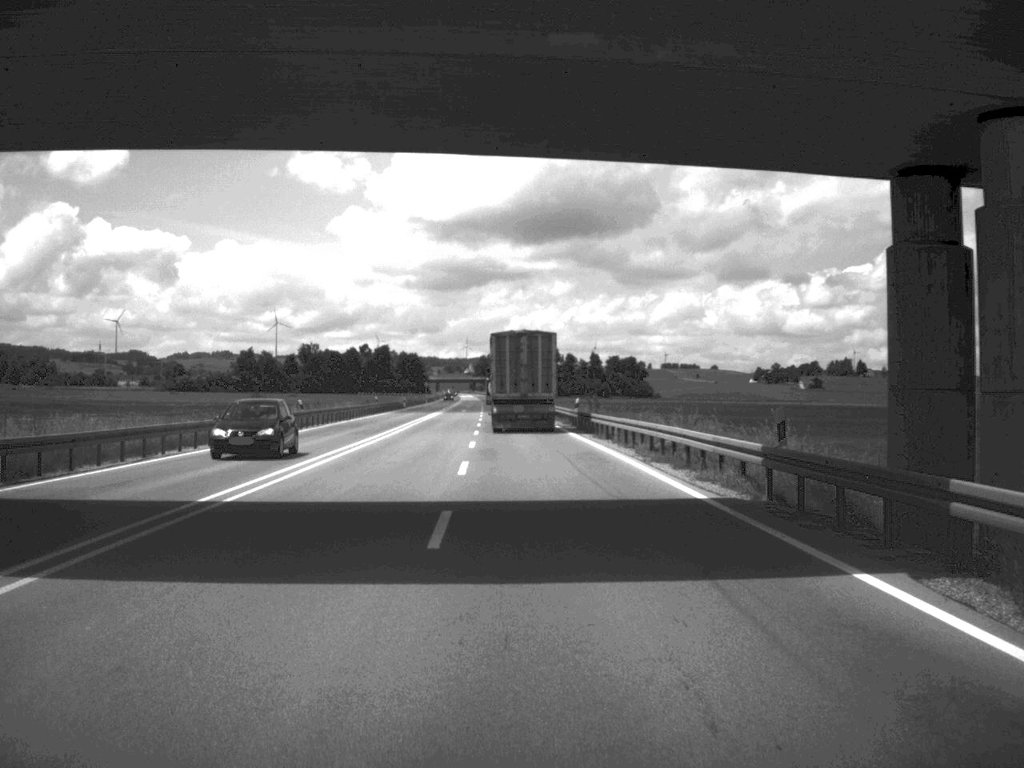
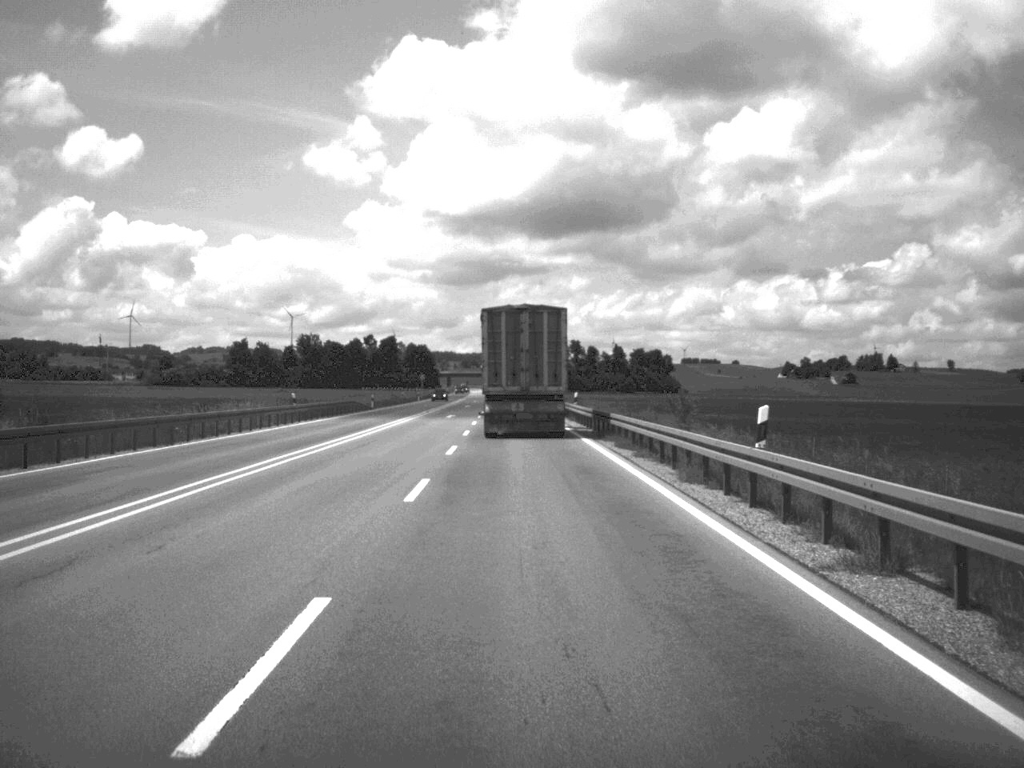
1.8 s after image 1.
(-0.4, +43.1) m; -1°
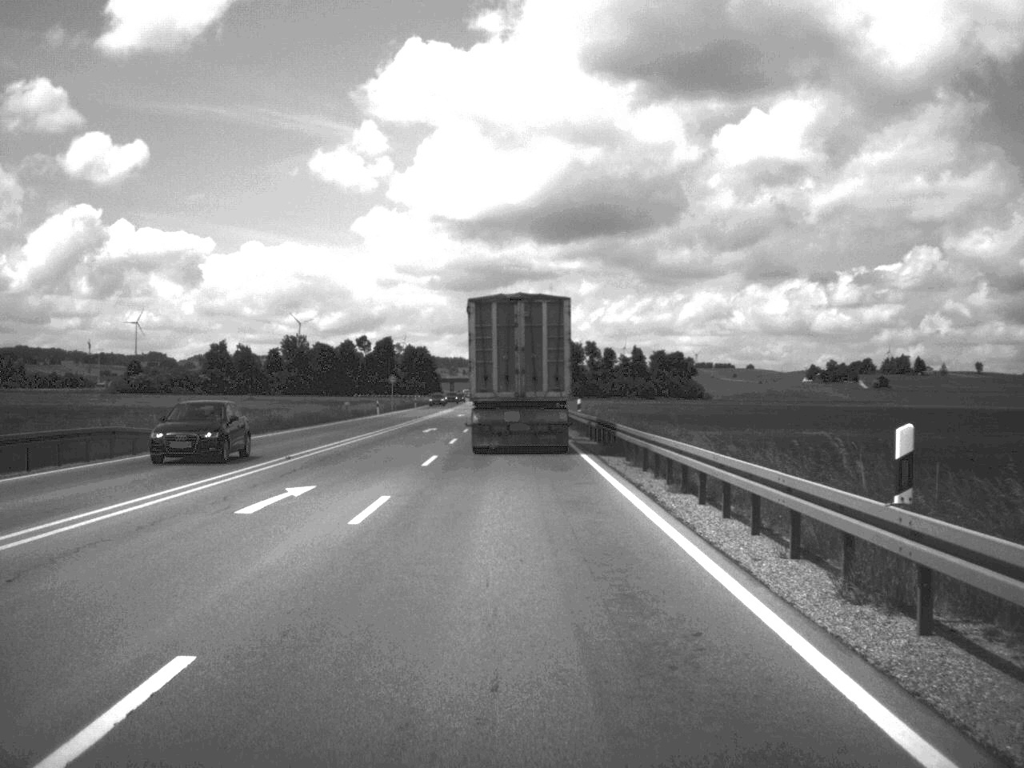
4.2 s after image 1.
(-0.3, +49.8) m; -1°
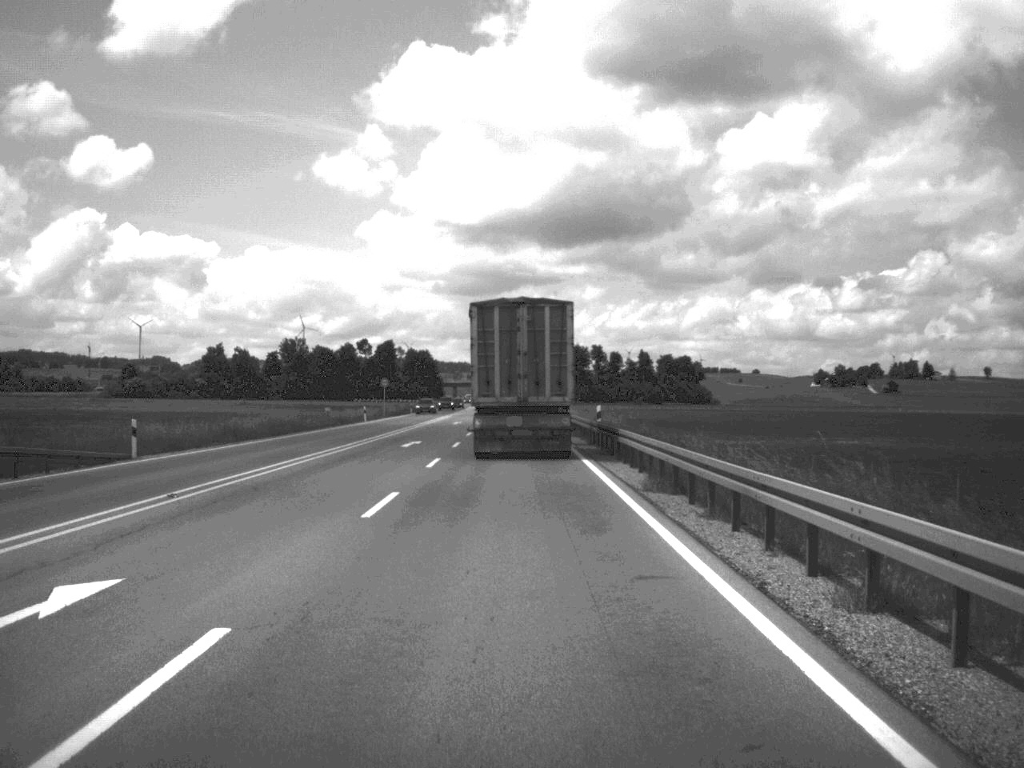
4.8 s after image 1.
(0.0, +10.7) m; 0°
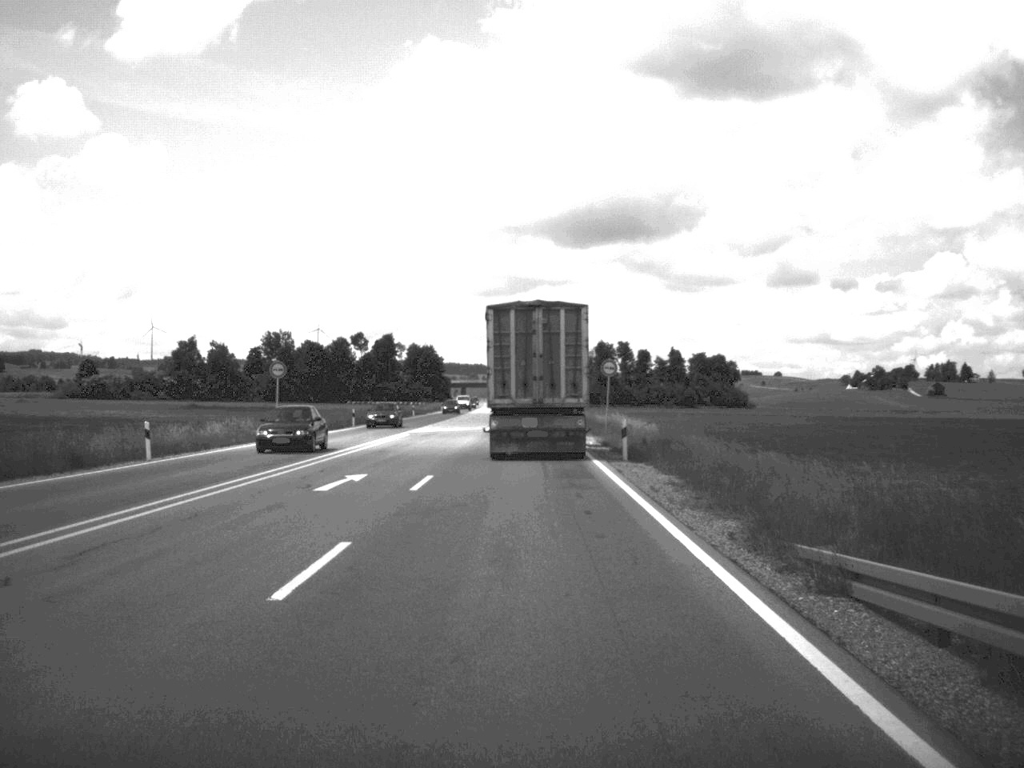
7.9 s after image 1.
(-0.5, +54.6) m; -1°
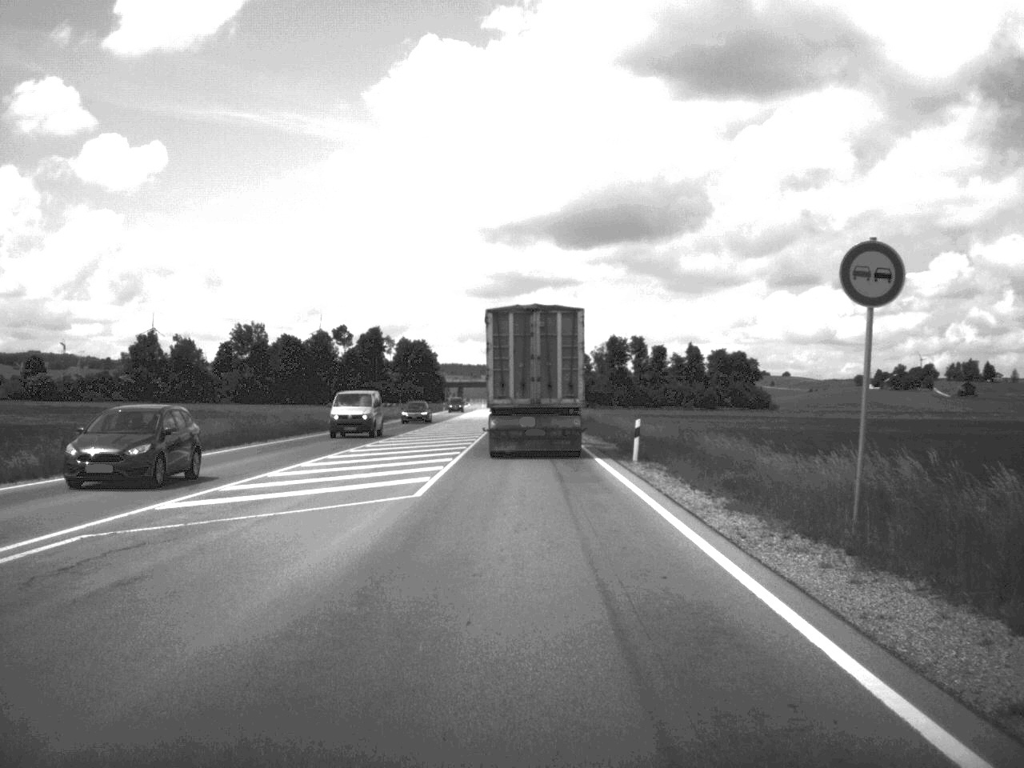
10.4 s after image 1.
(-0.2, +43.0) m; 0°
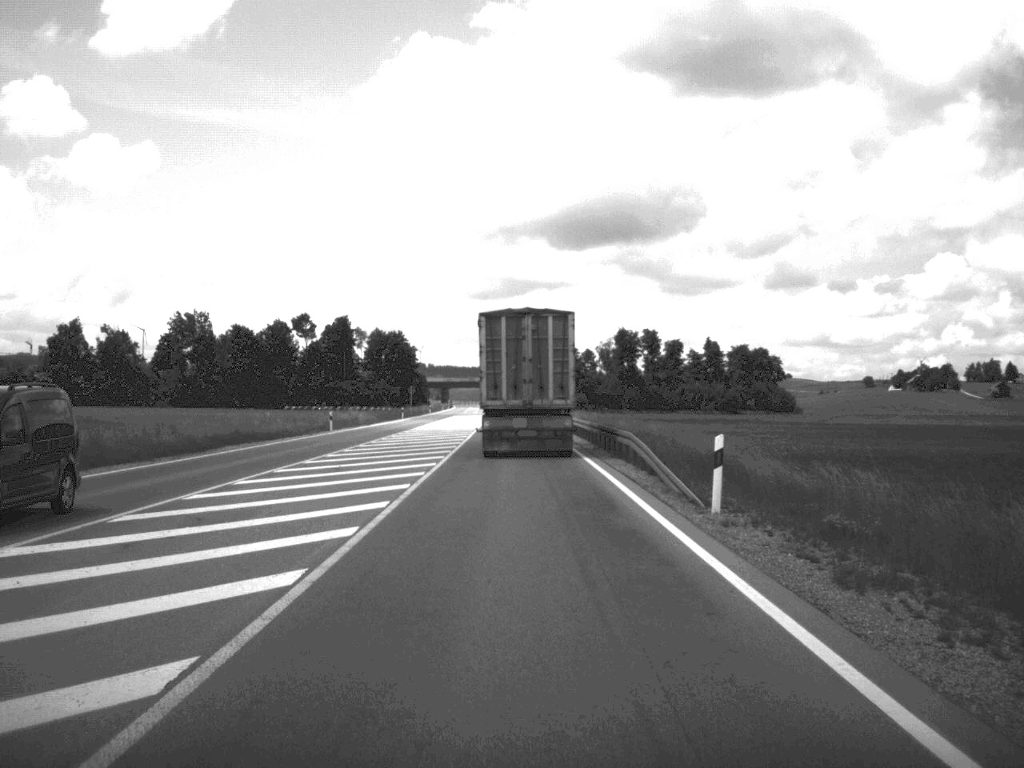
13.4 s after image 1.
(-0.2, +54.3) m; 0°
